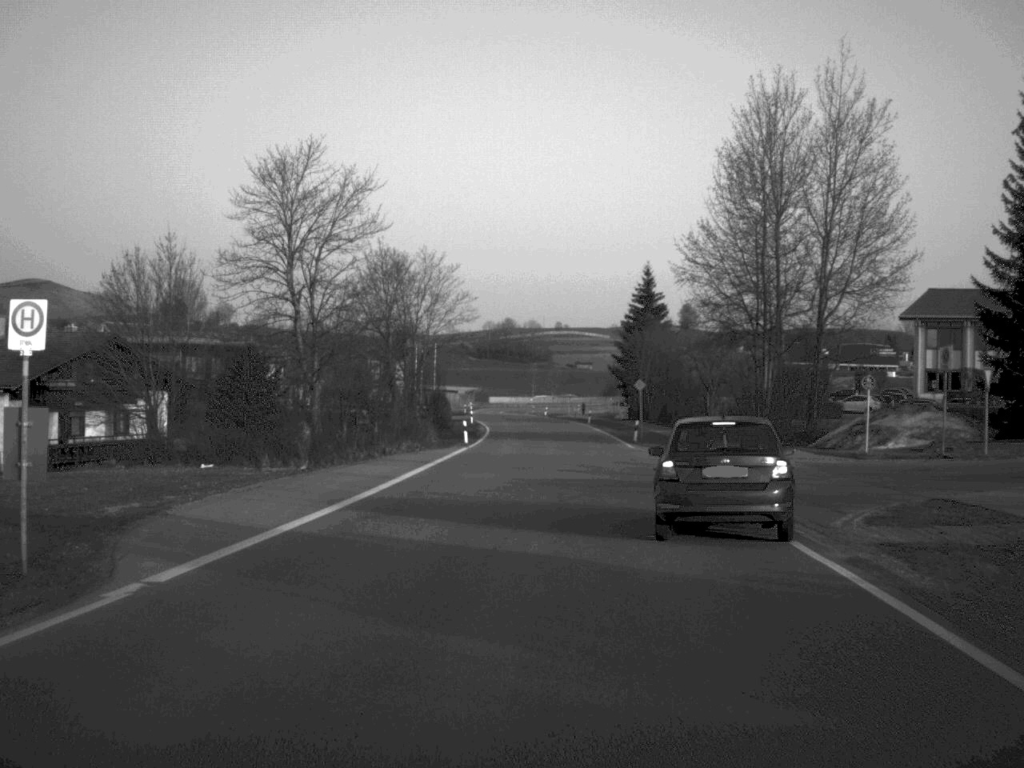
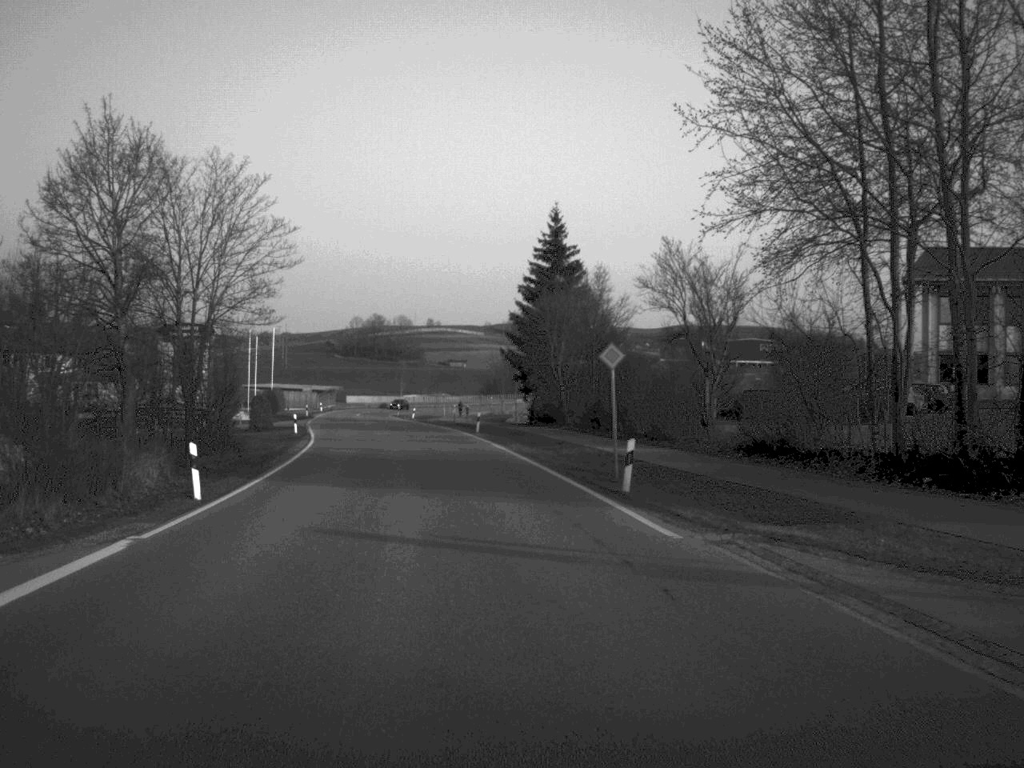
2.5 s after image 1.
(+1.0, +34.4) m; +6°
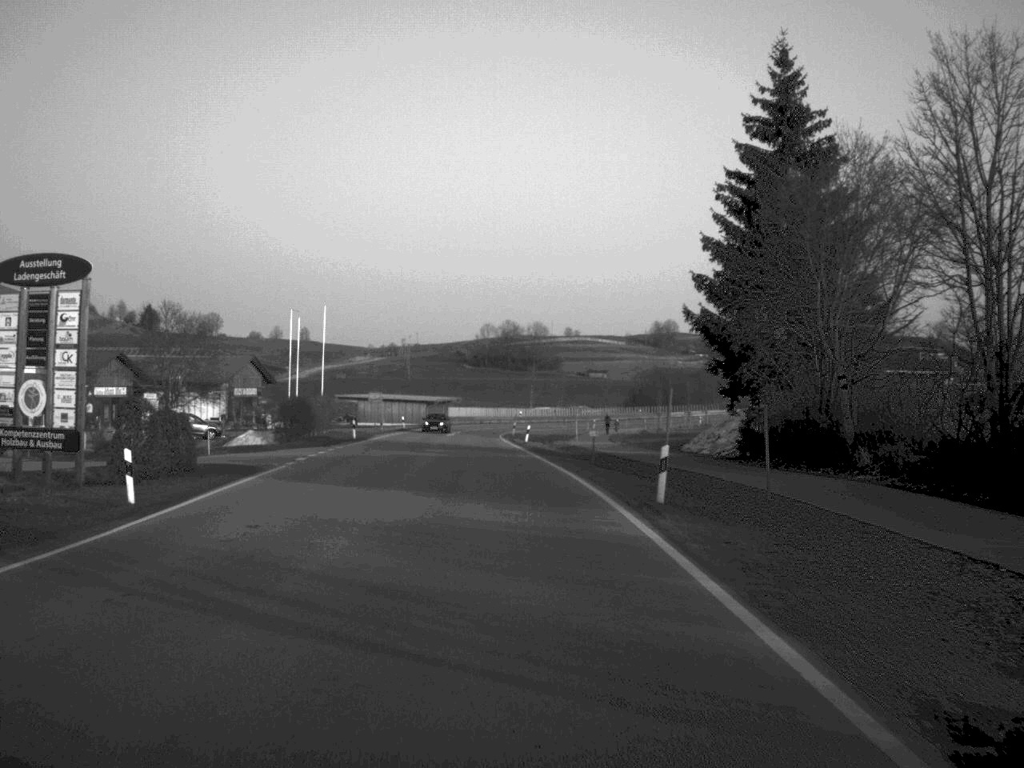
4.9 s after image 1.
(-2.2, +41.3) m; -6°
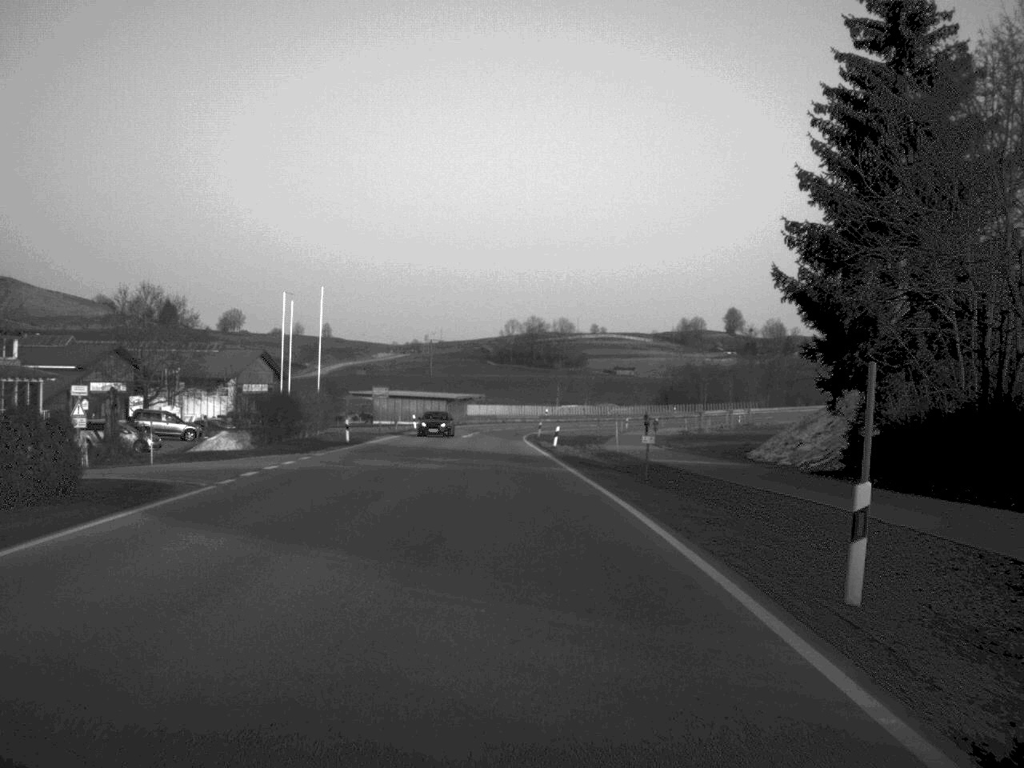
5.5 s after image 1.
(-0.1, +11.3) m; -1°
